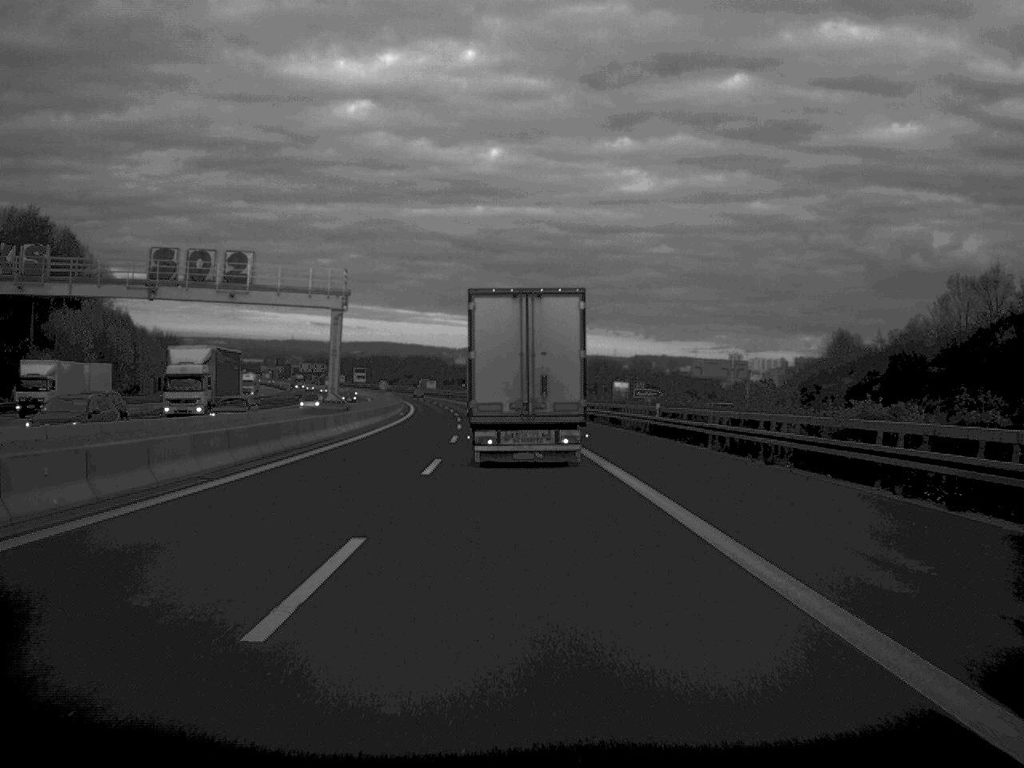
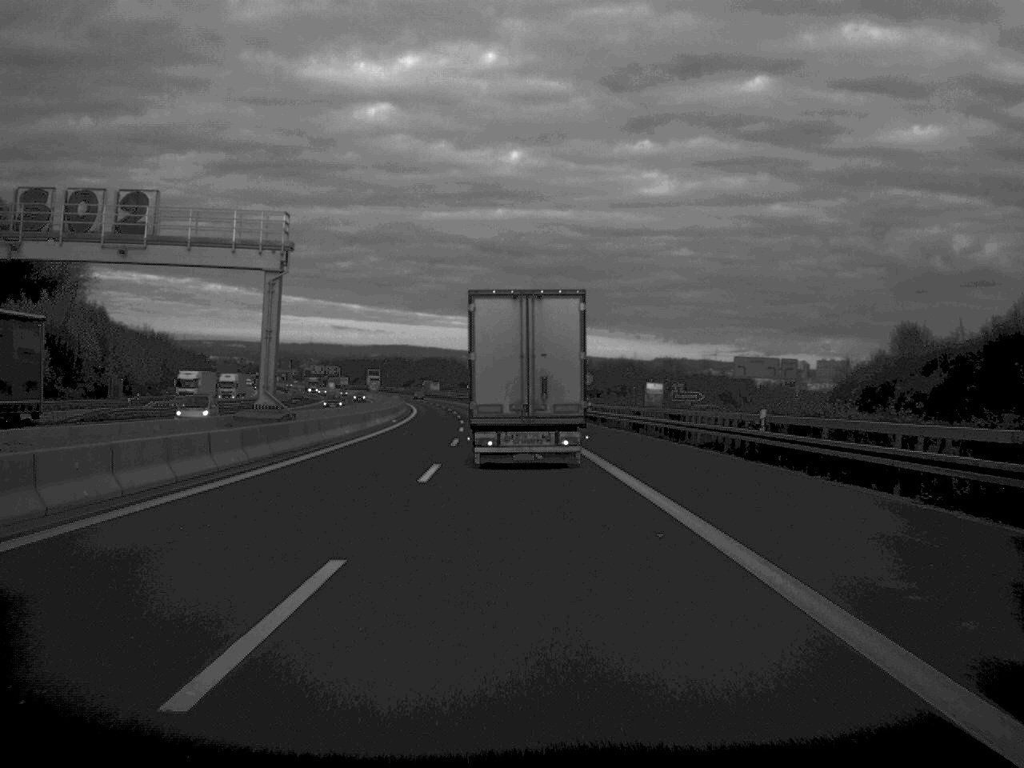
(-0.1, +19.5) m; -1°
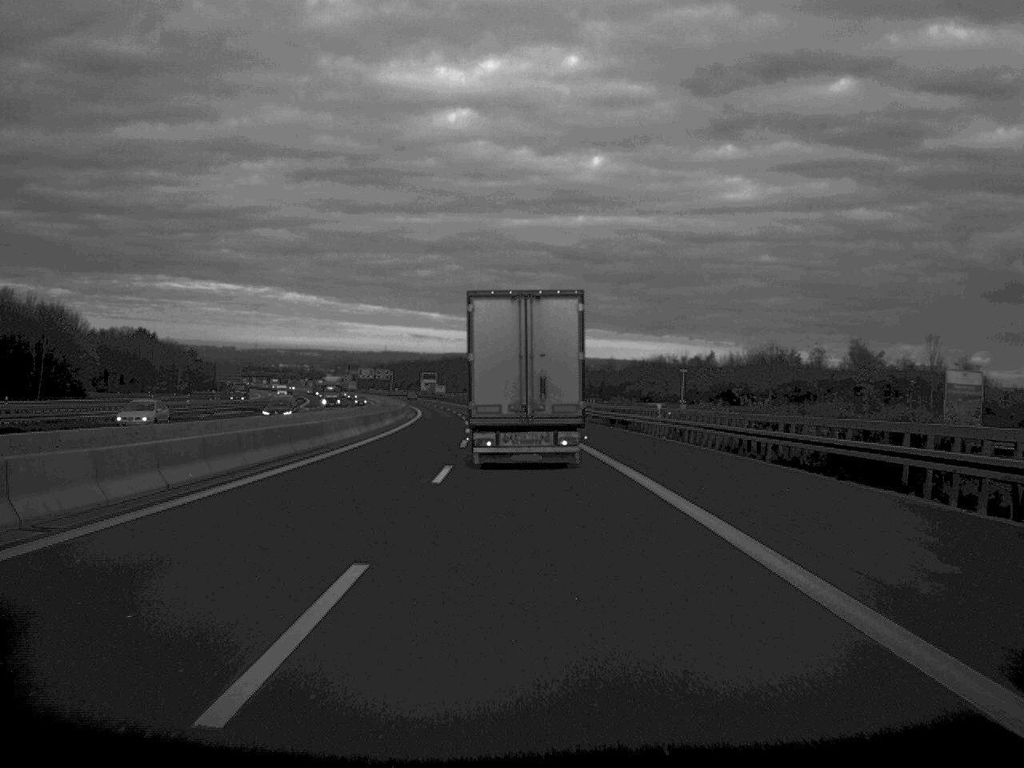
(-2.9, +89.4) m; -3°
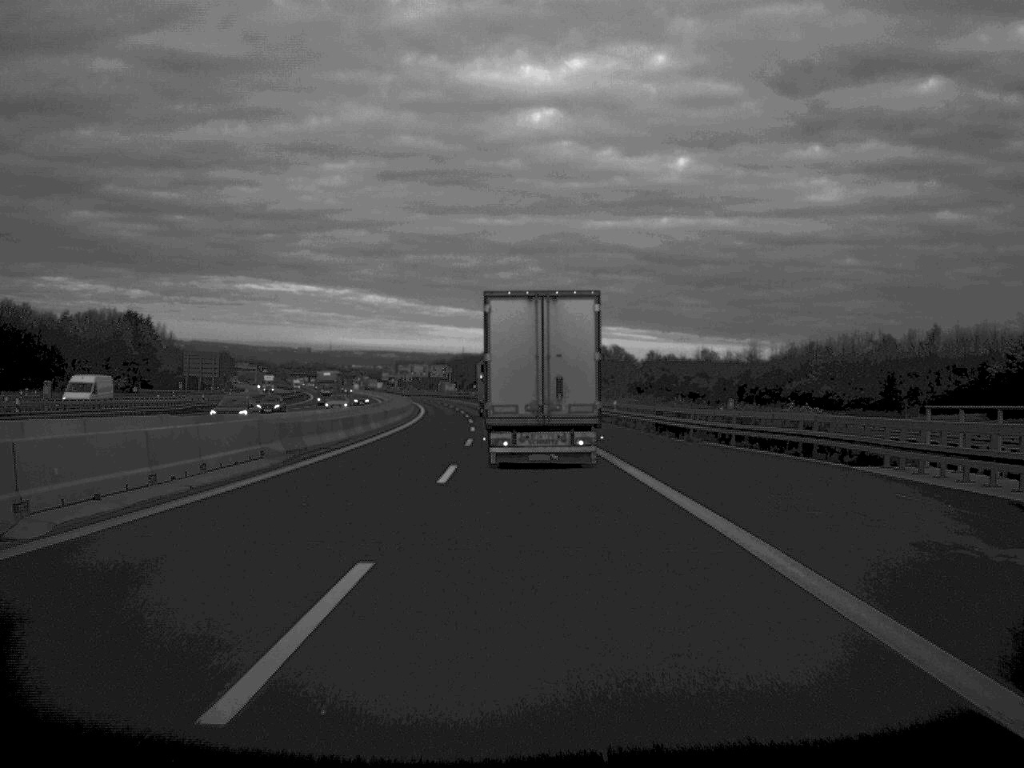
(-2.5, +89.1) m; -4°
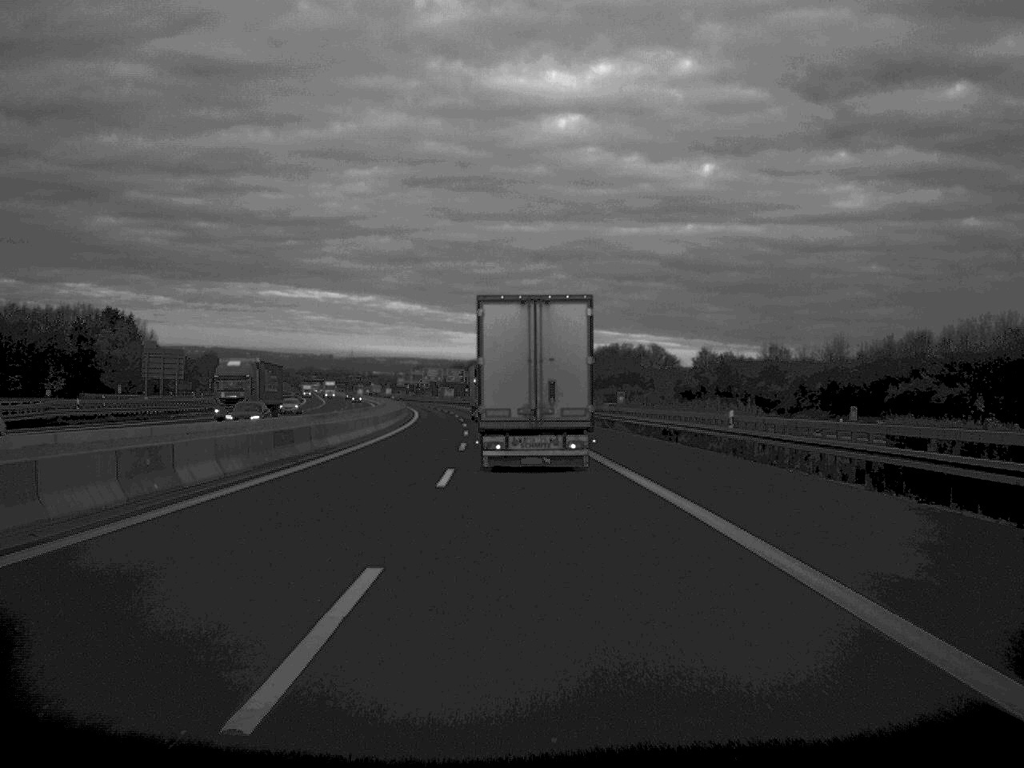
(-0.4, +35.6) m; -1°
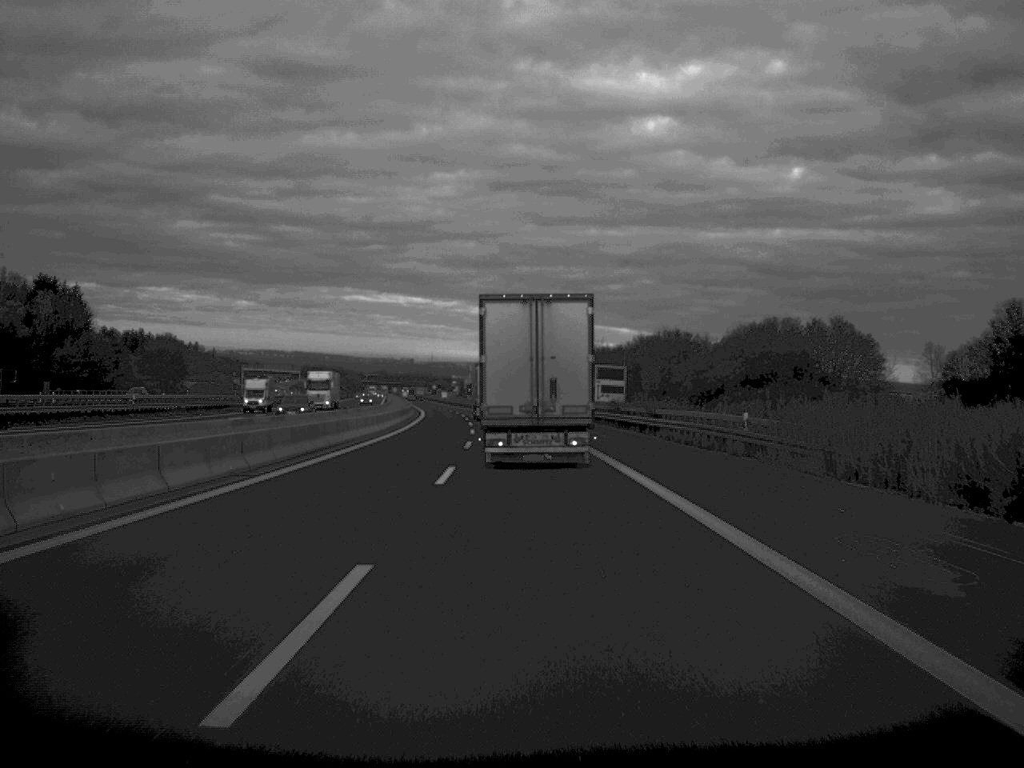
(-2.7, +89.1) m; -4°
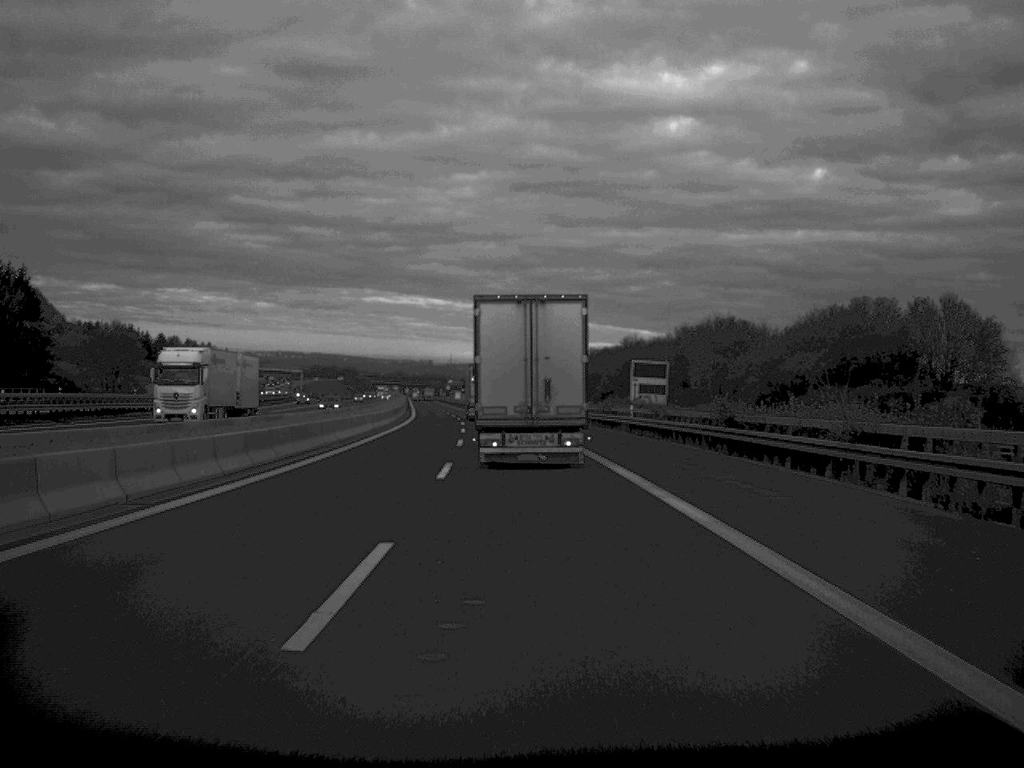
(-0.3, +34.1) m; -1°
